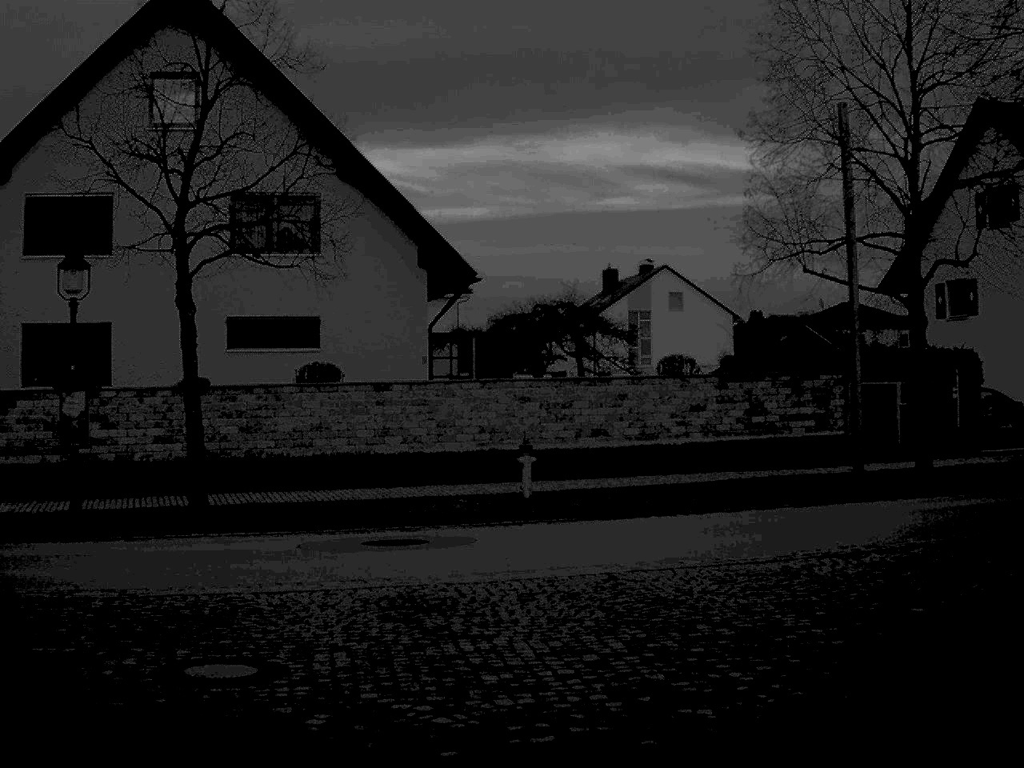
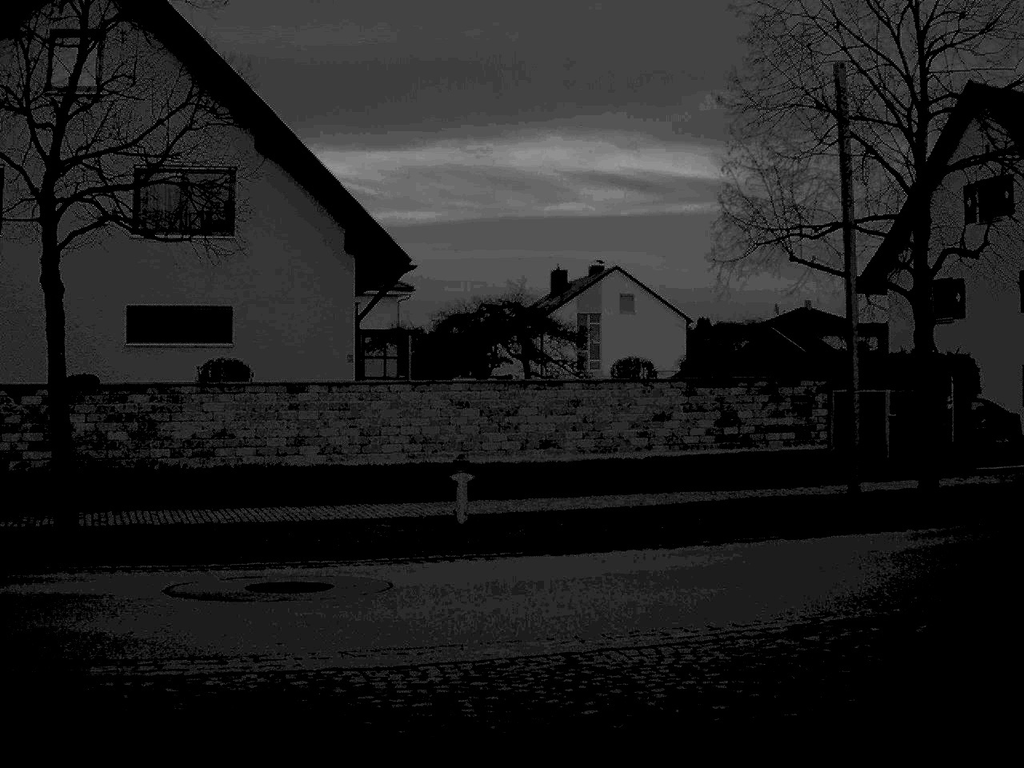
(+0.1, +3.3) m; +2°
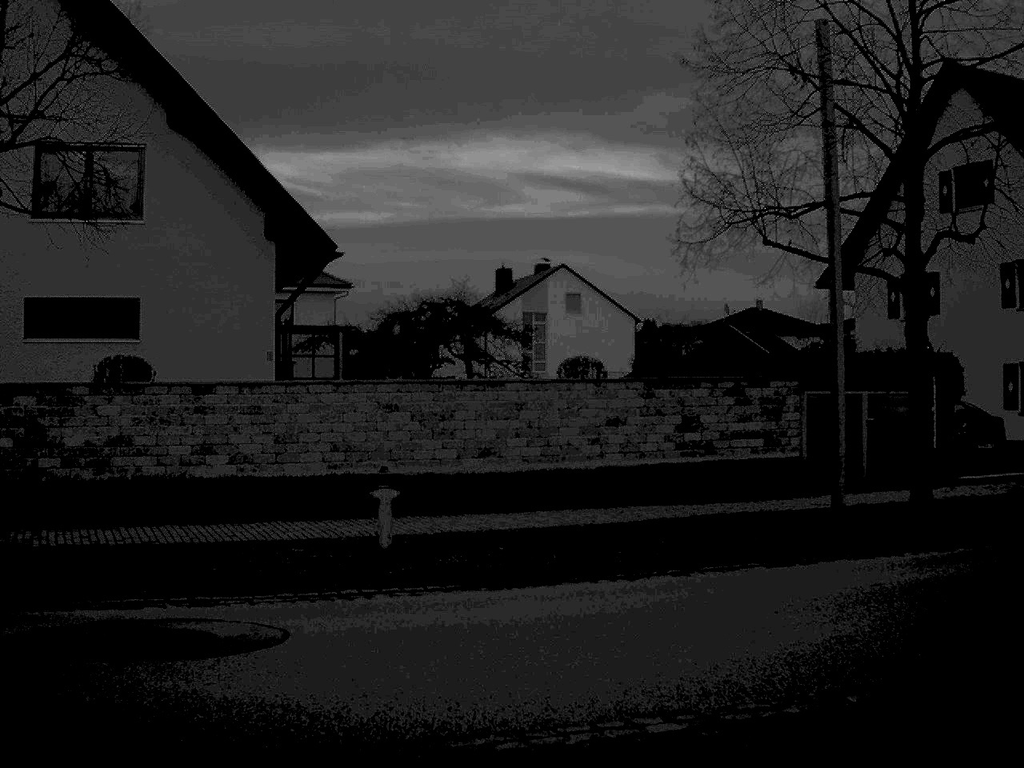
(0.0, +2.4) m; +3°
